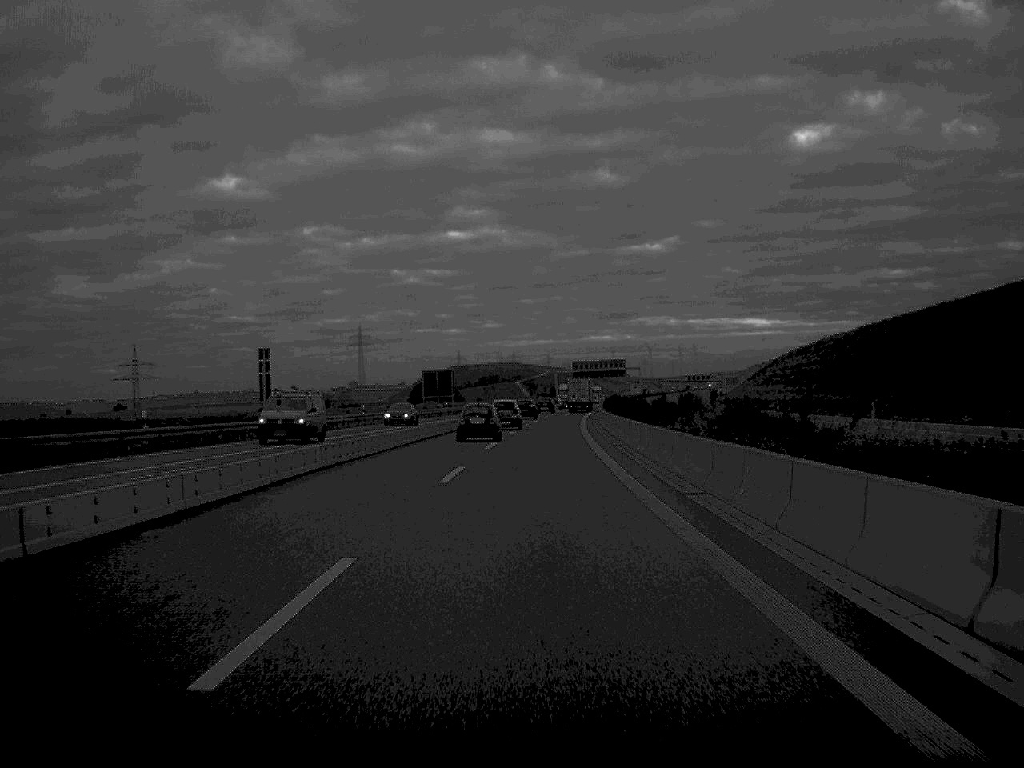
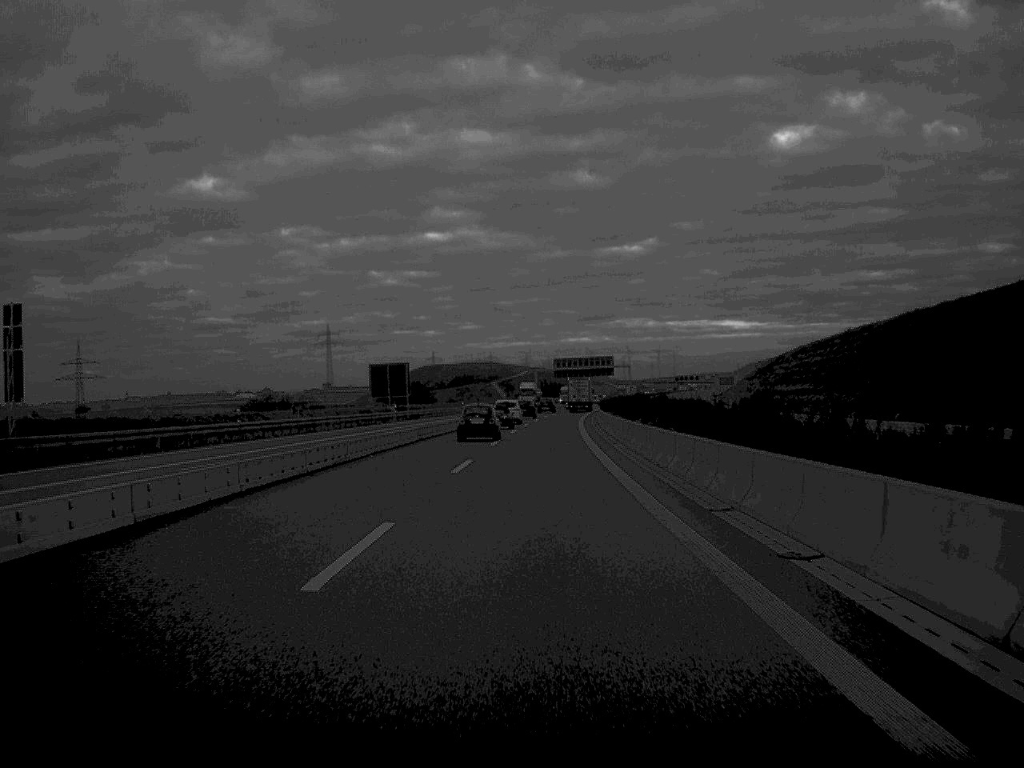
(+0.3, +32.1) m; +1°
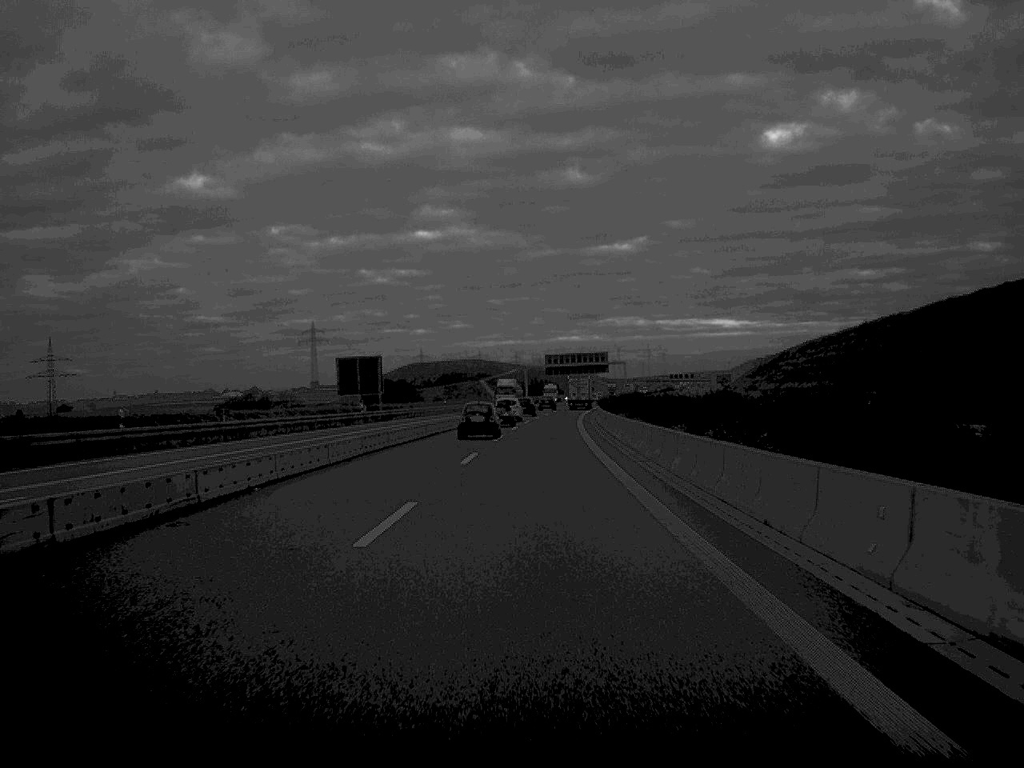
(+0.1, +15.0) m; 0°
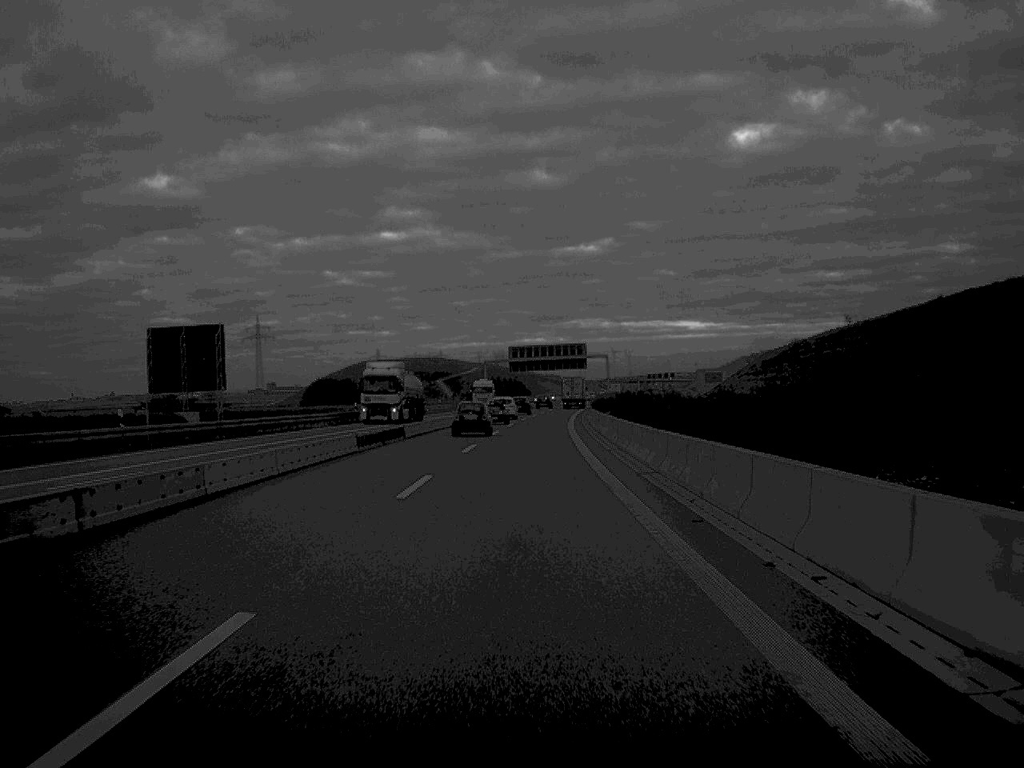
(+0.7, +46.3) m; +2°
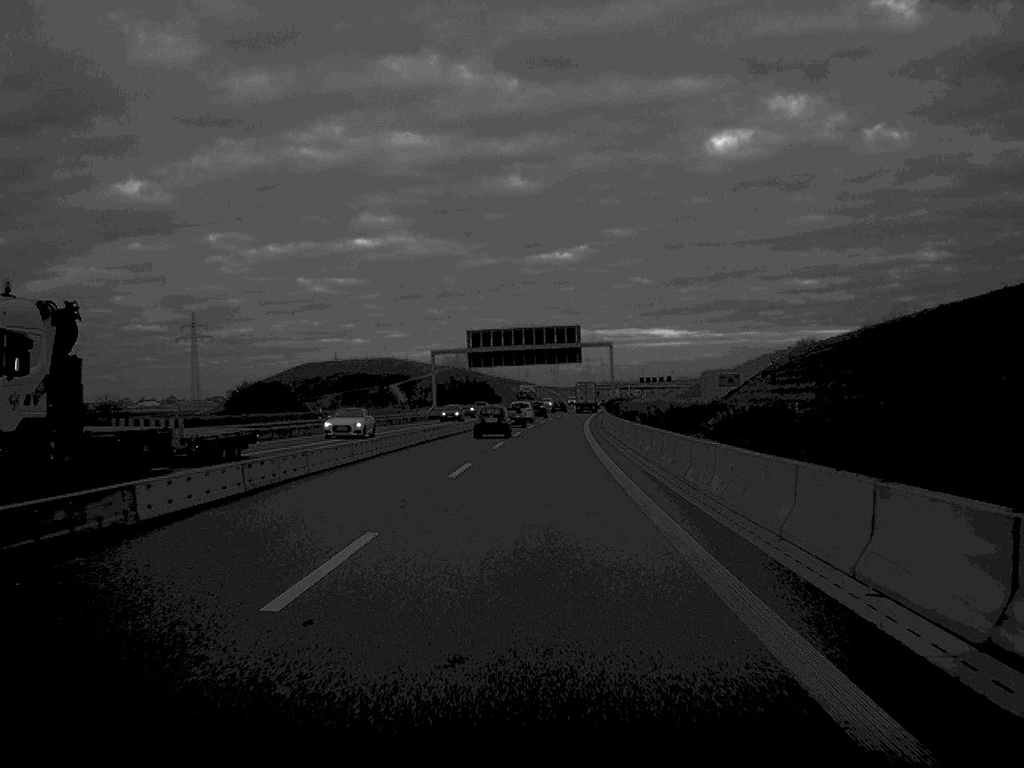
(+0.6, +64.7) m; +1°
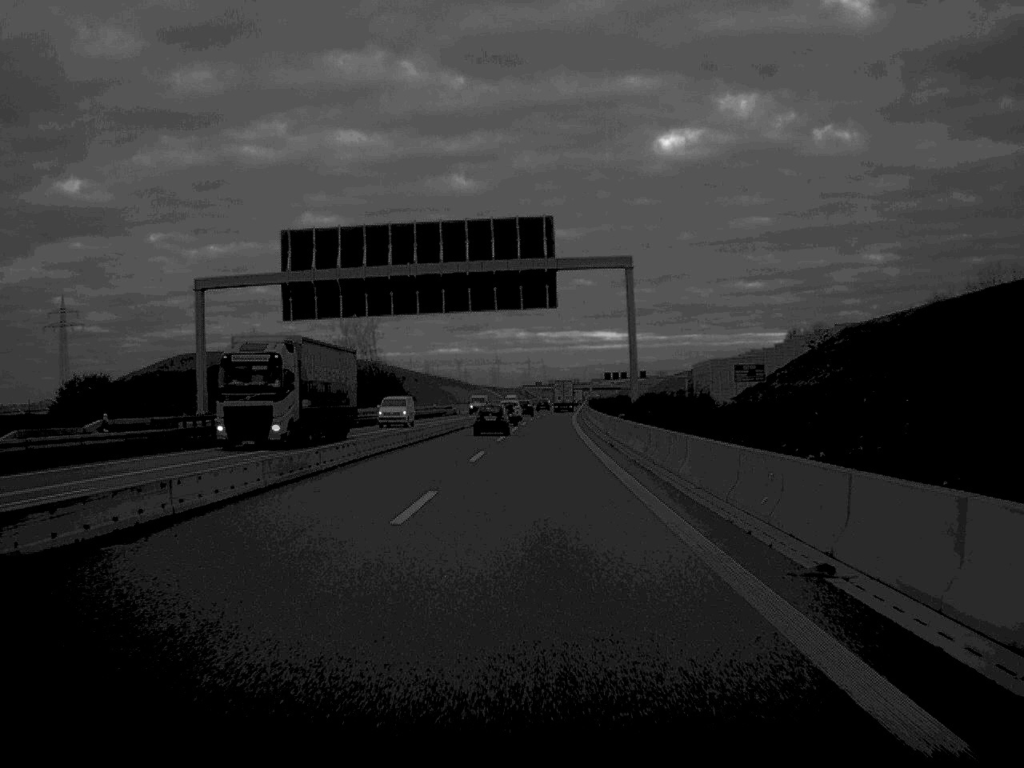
(+1.9, +82.7) m; +3°
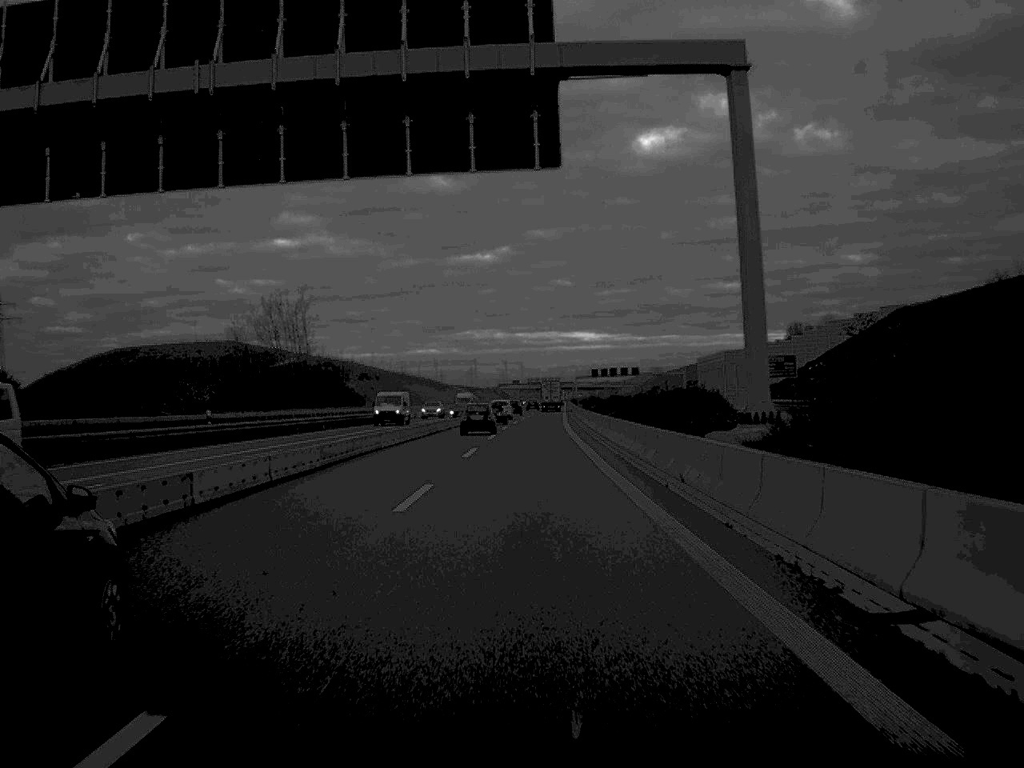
(+0.3, +34.4) m; +1°
